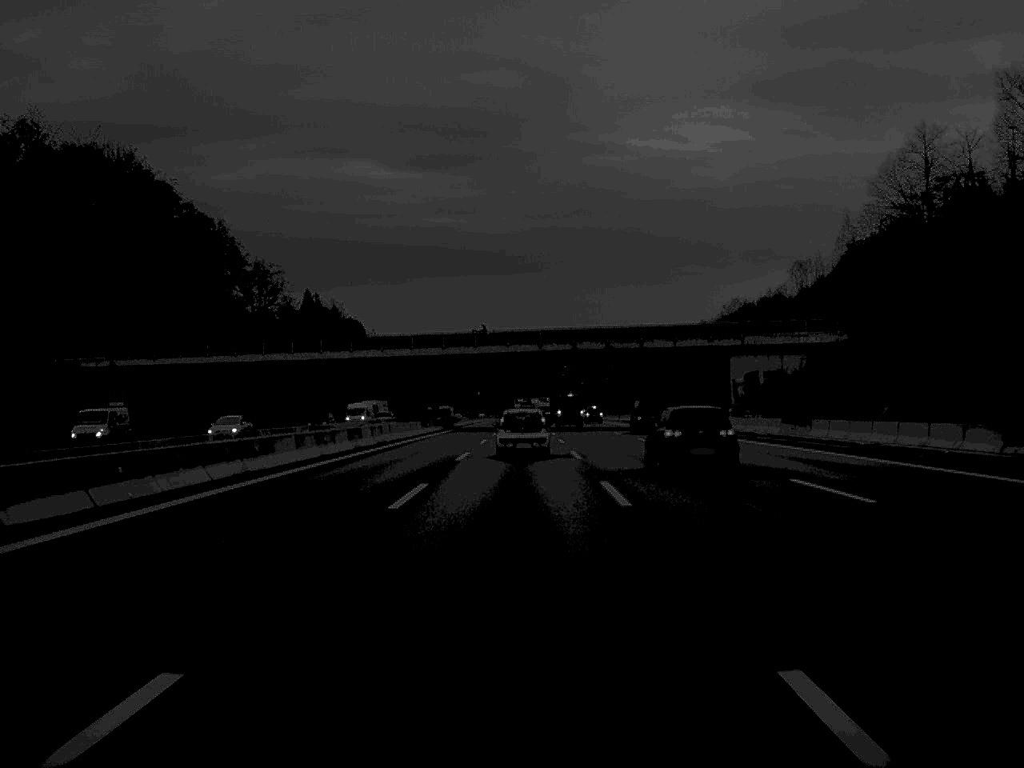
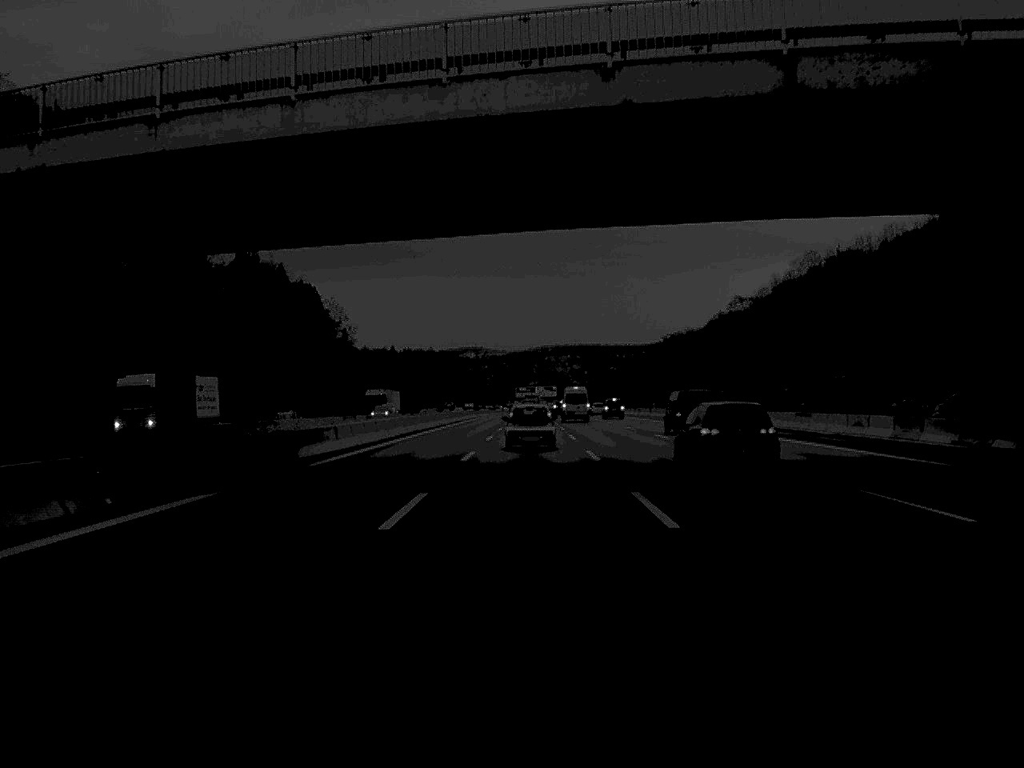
(-0.1, +75.2) m; 0°
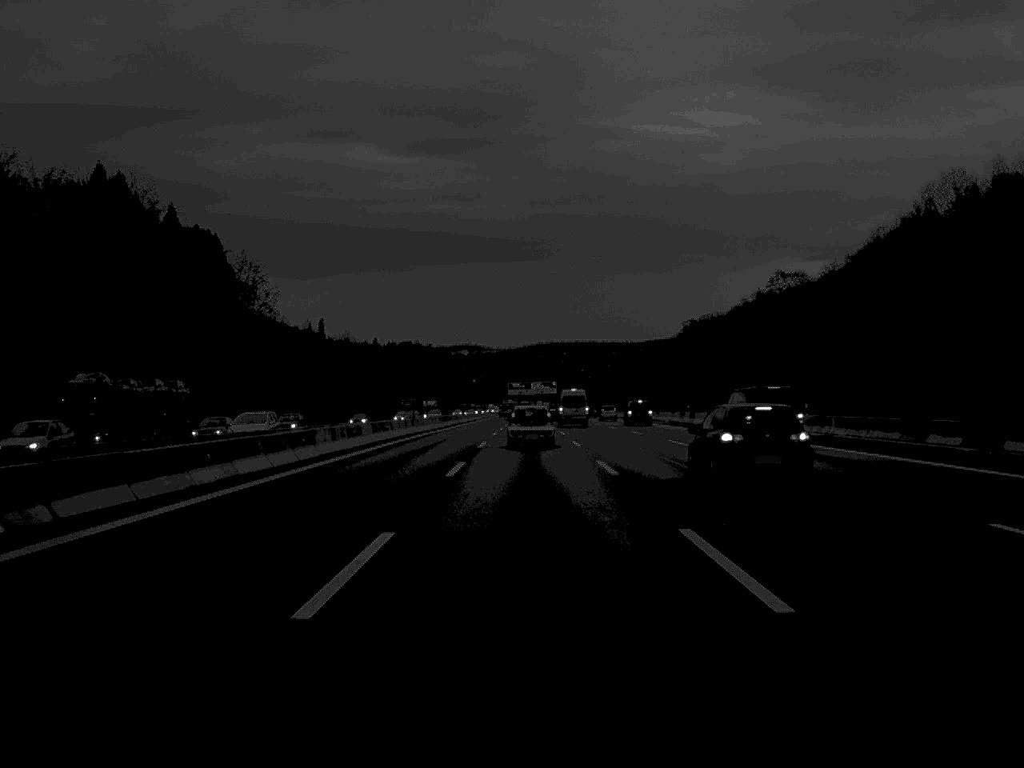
(+0.2, +77.9) m; 0°
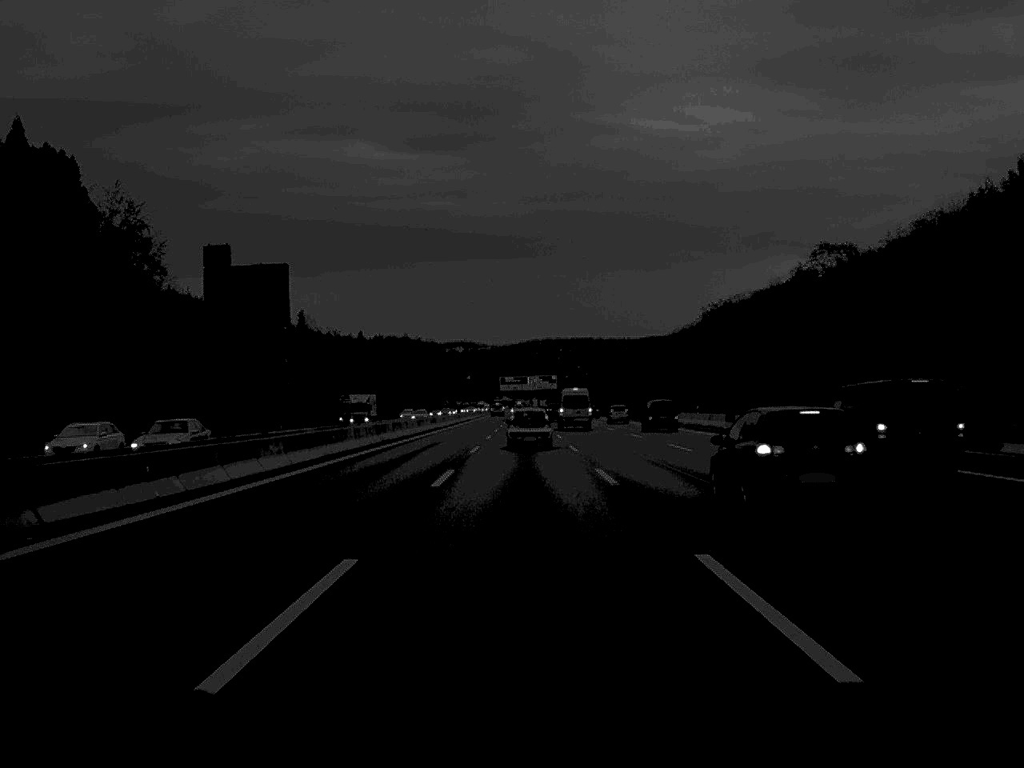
(+0.1, +56.1) m; 0°
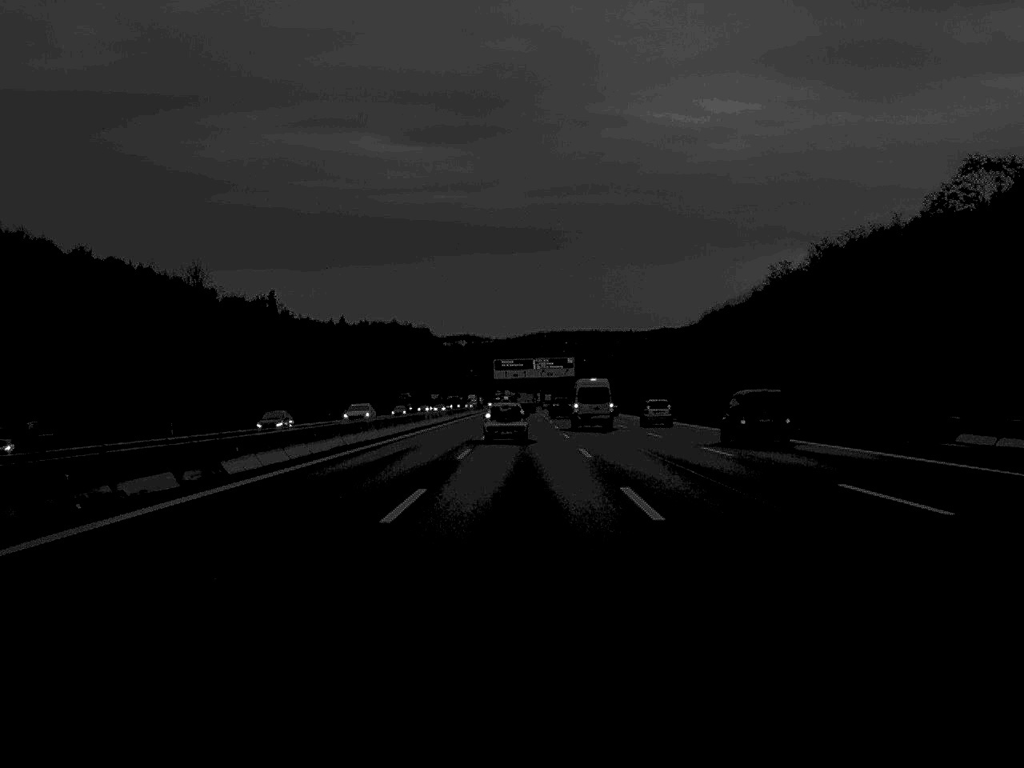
(-0.2, +97.8) m; 0°
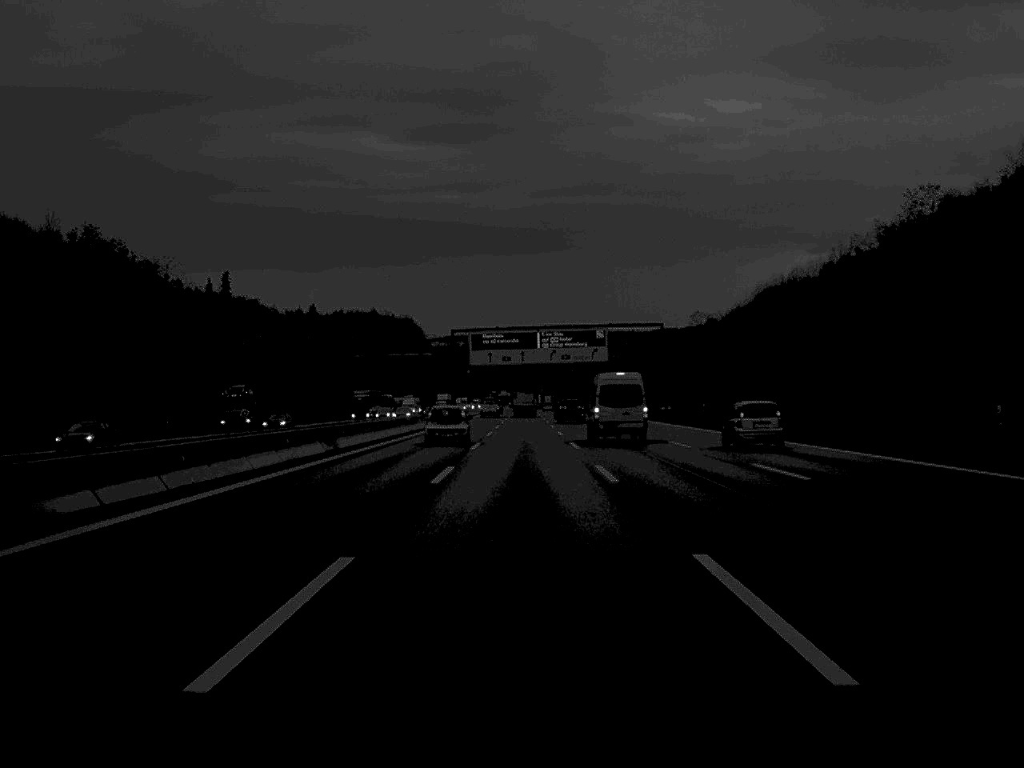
(0.0, +98.6) m; 0°
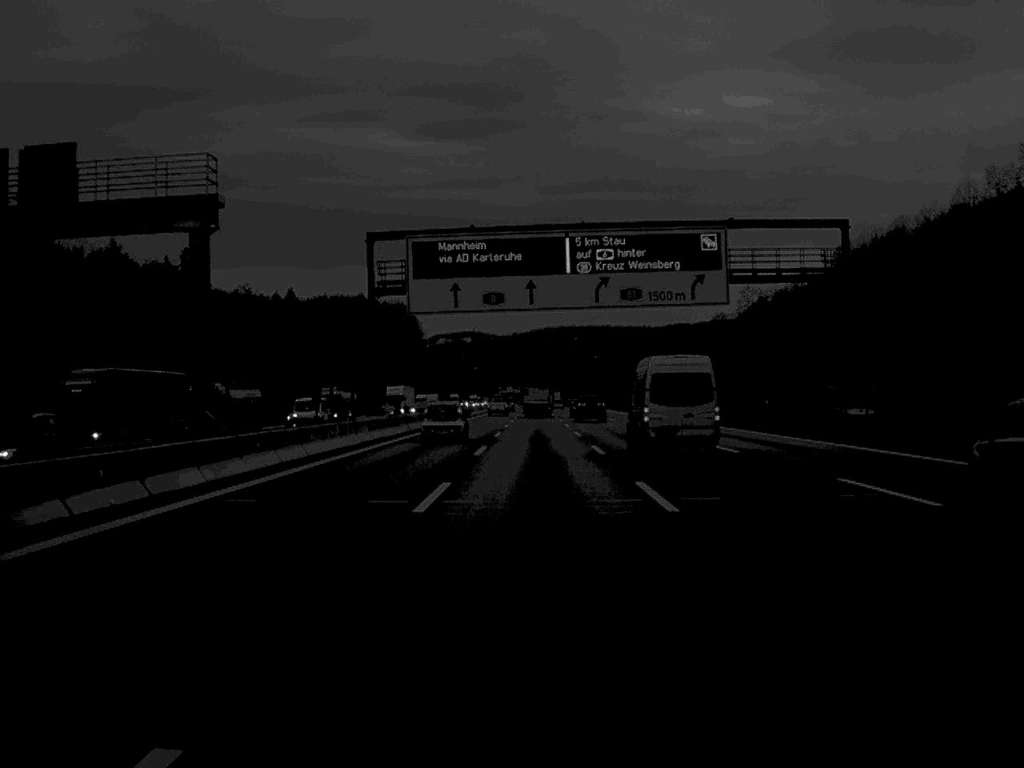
(-0.2, +78.6) m; 0°
